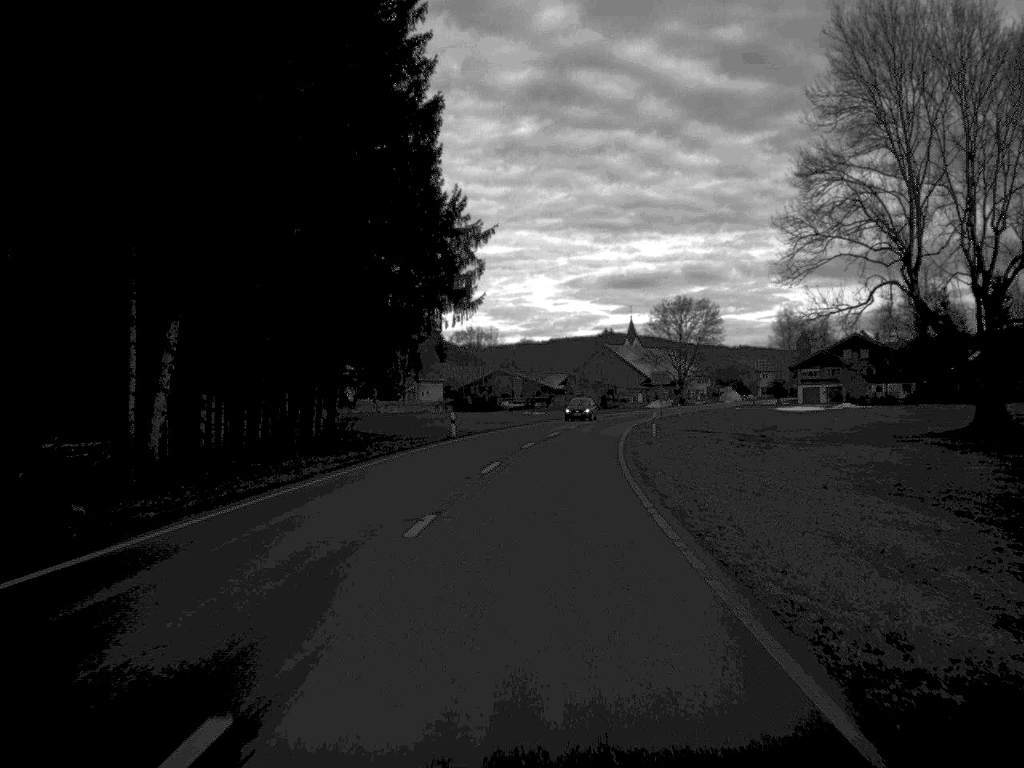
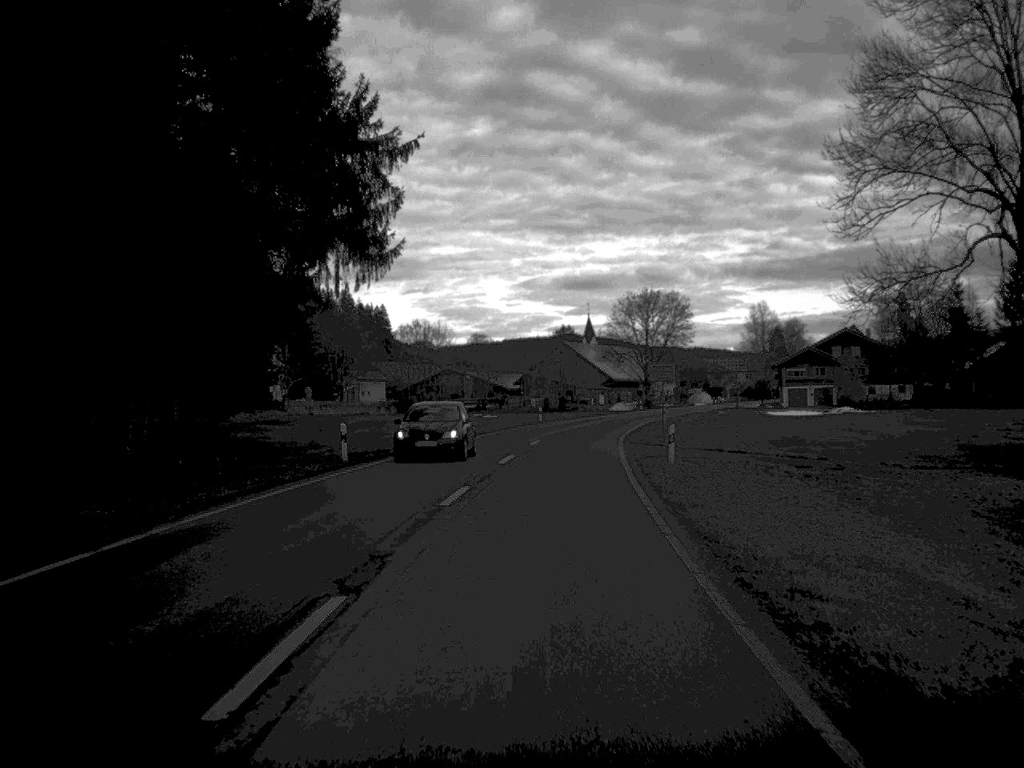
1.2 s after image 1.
(+0.4, +20.0) m; +2°
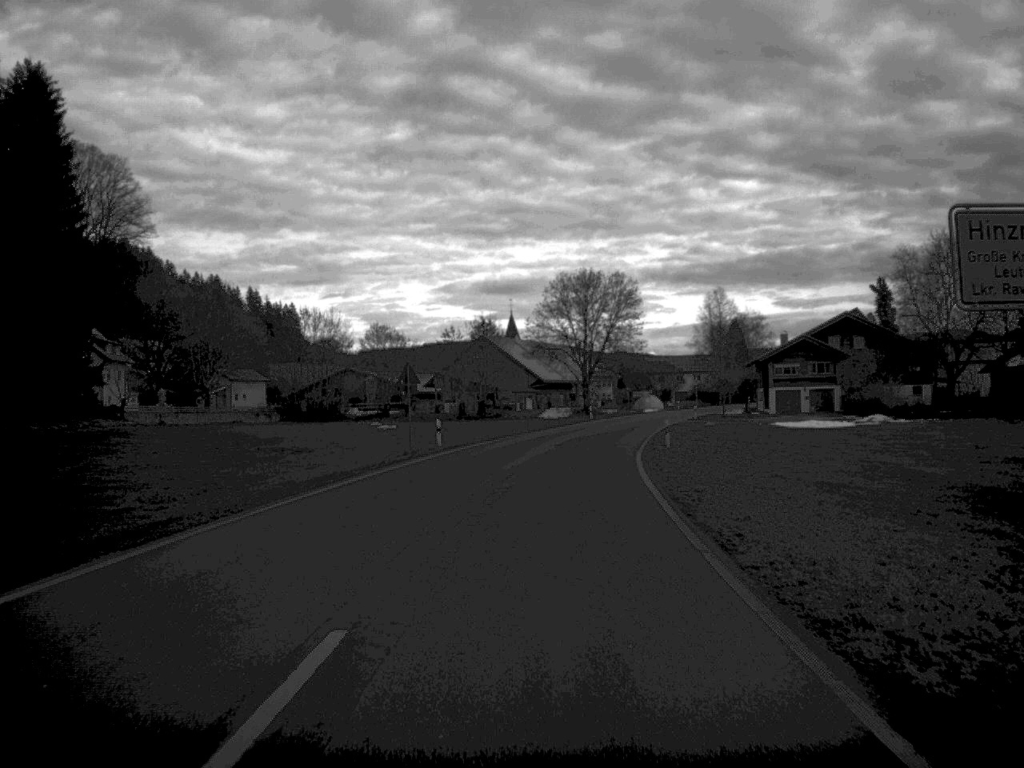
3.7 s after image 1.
(+1.0, +37.0) m; +3°
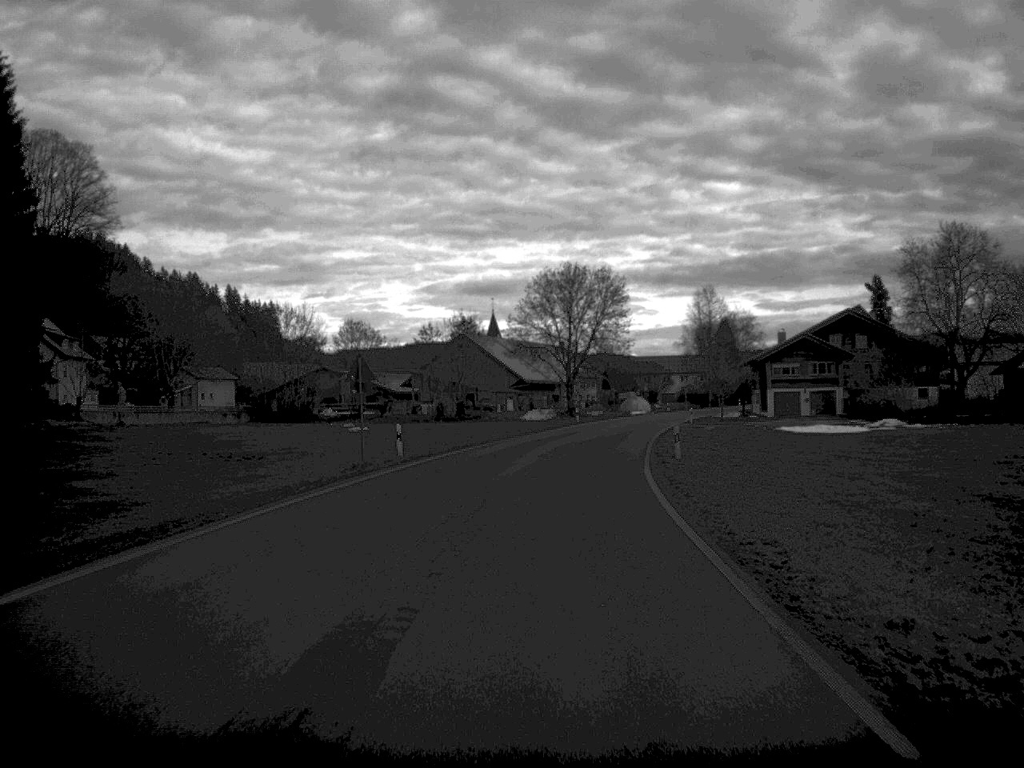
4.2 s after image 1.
(+0.1, +7.8) m; +1°
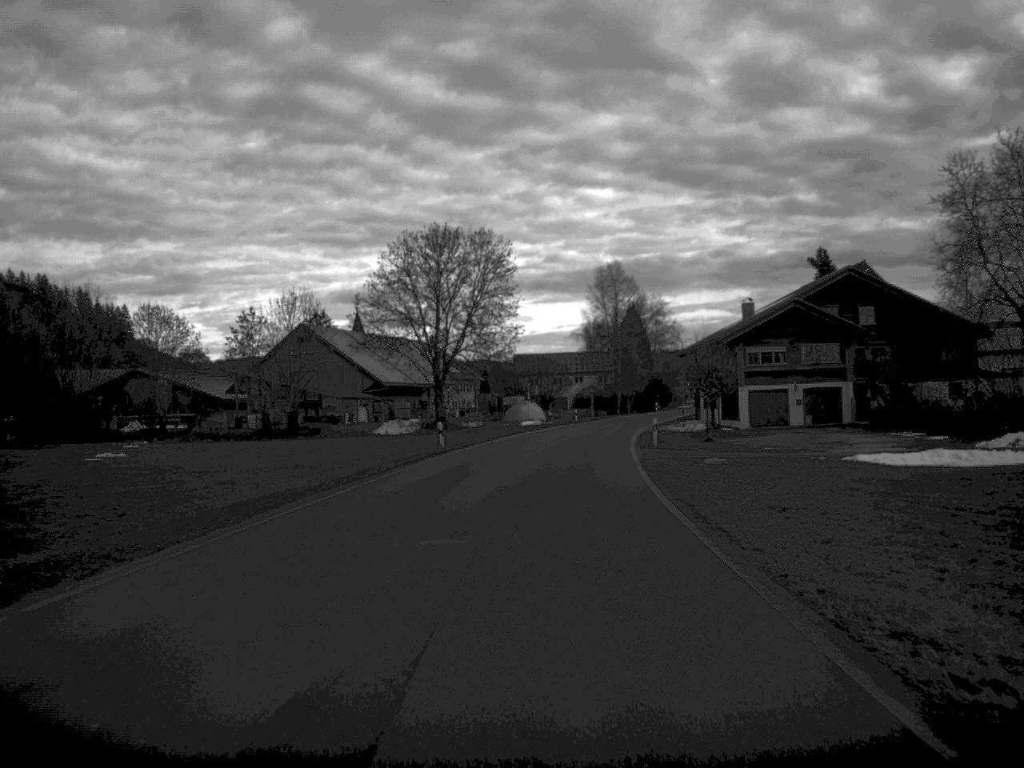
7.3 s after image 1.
(+1.9, +40.3) m; +5°
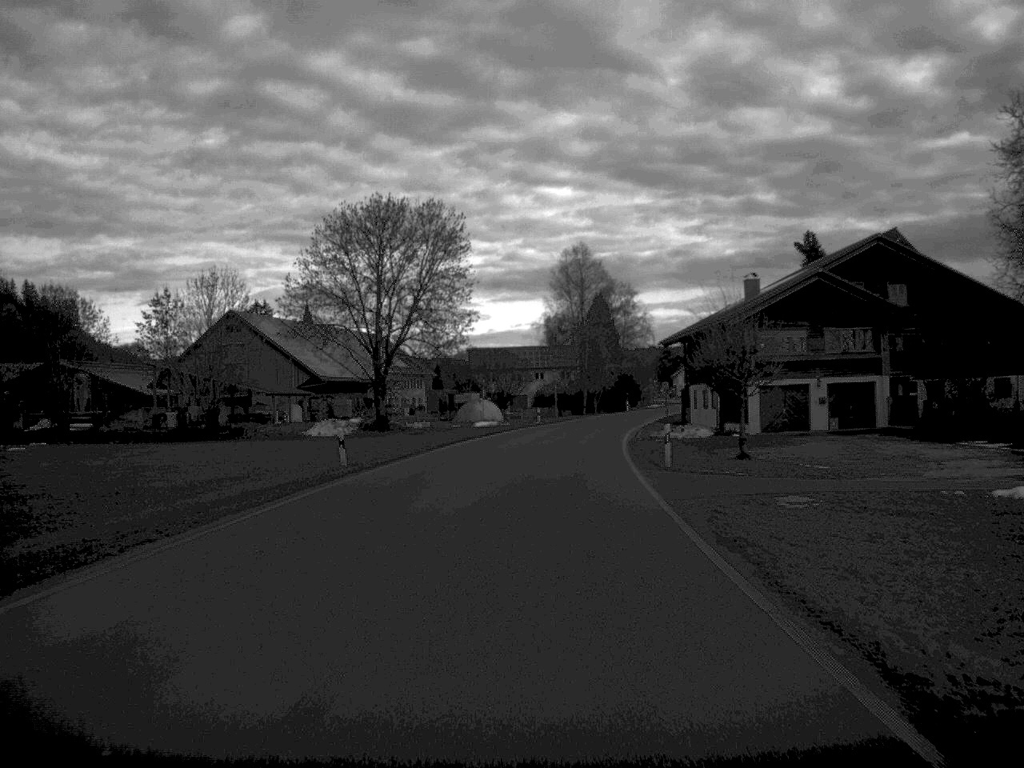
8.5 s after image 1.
(+0.3, +15.8) m; +2°
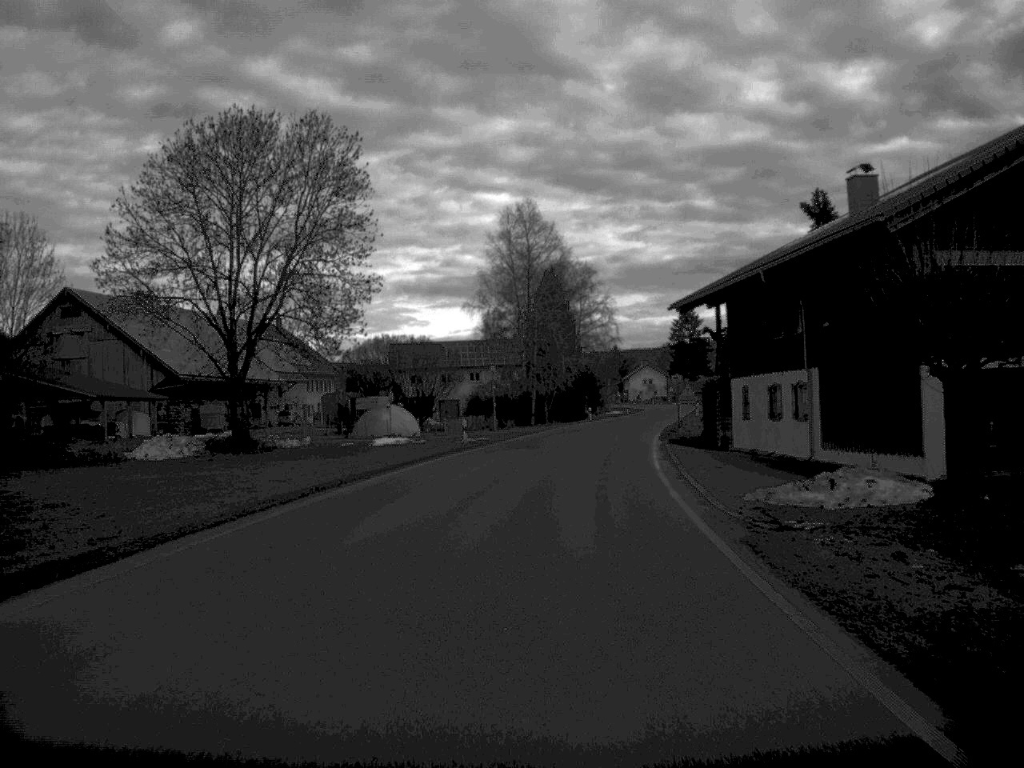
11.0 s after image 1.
(+0.7, +32.9) m; +3°
